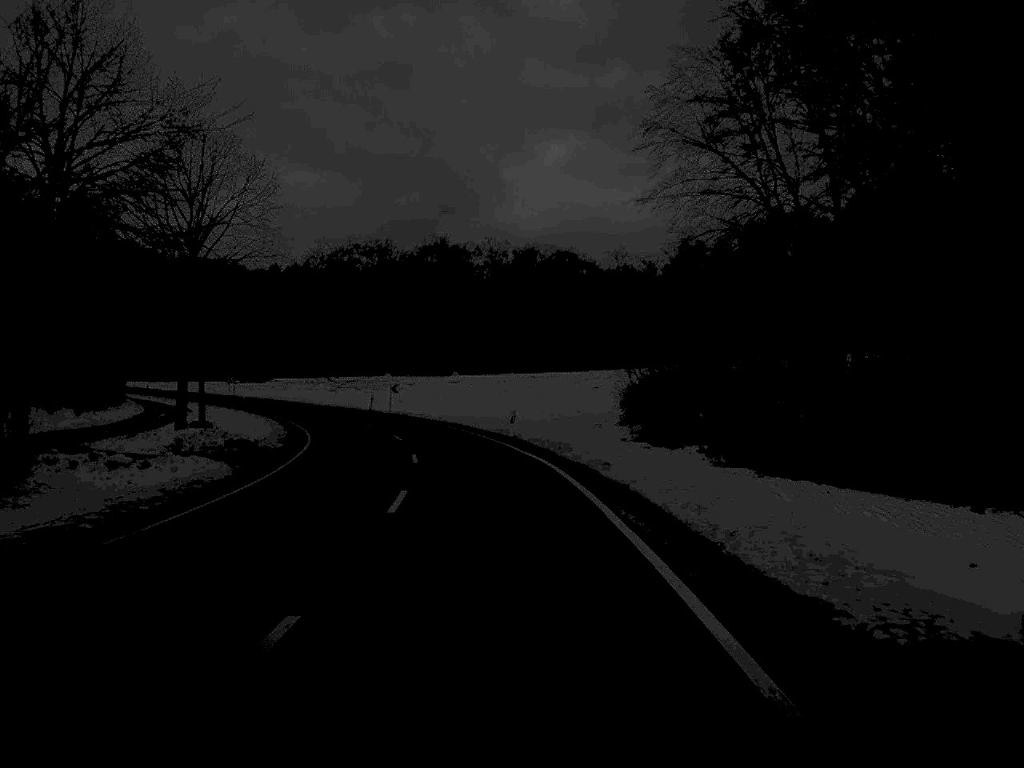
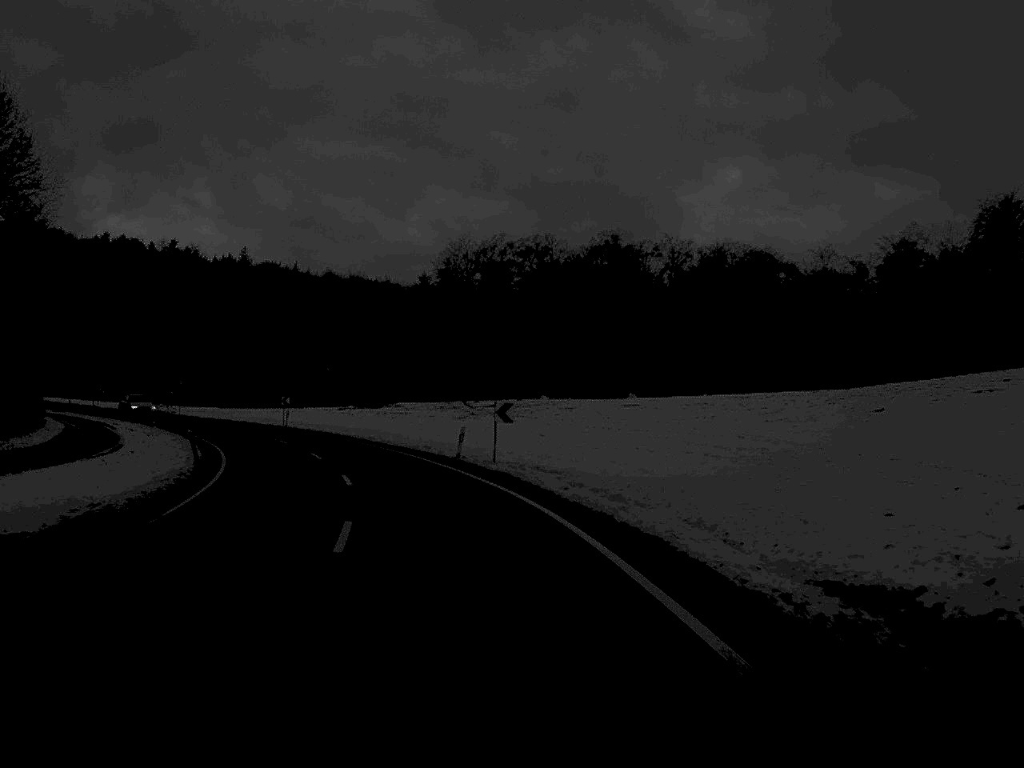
(-2.2, +39.1) m; -8°
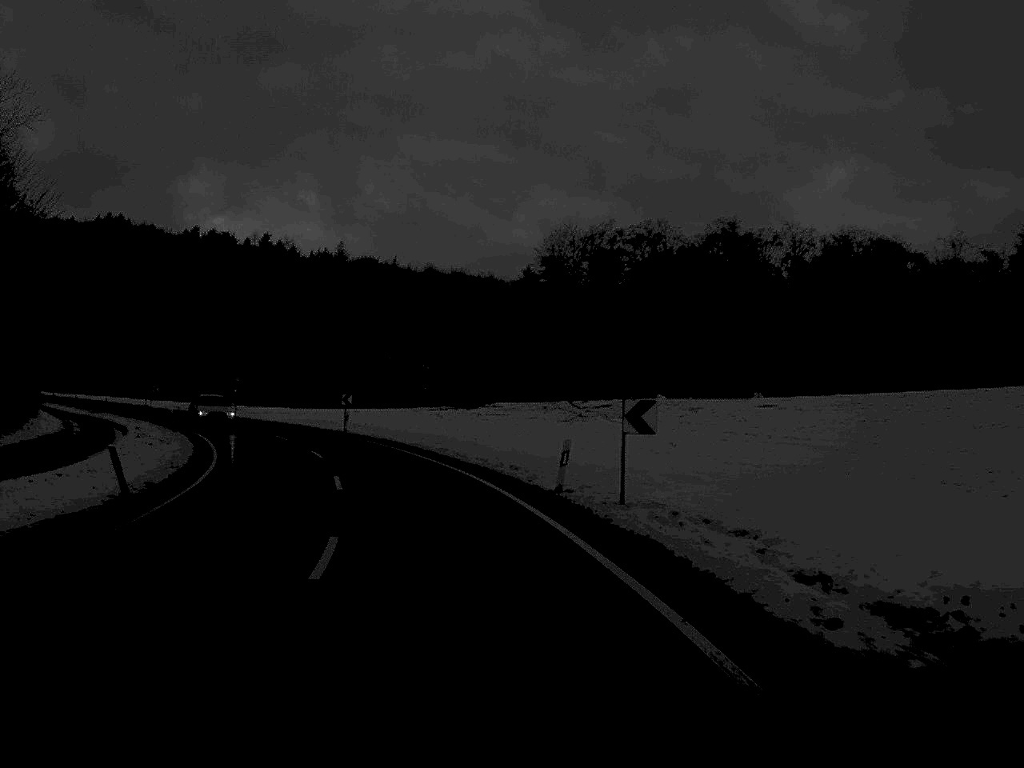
(-0.6, +14.4) m; -5°
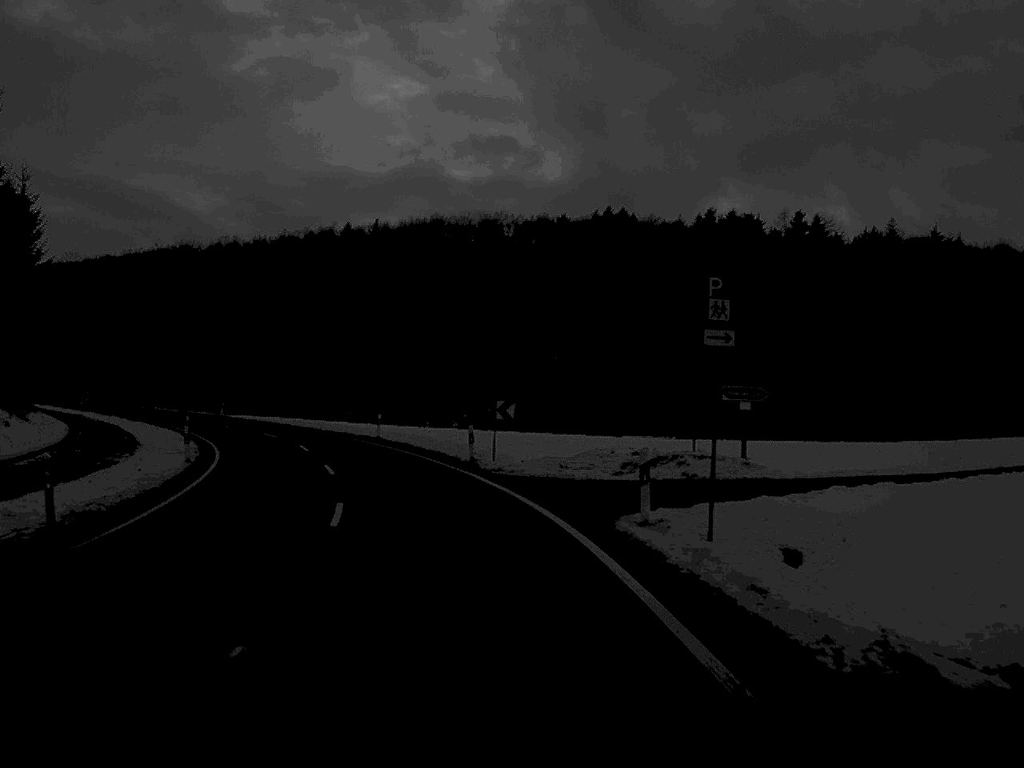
(-13.9, +65.3) m; -24°
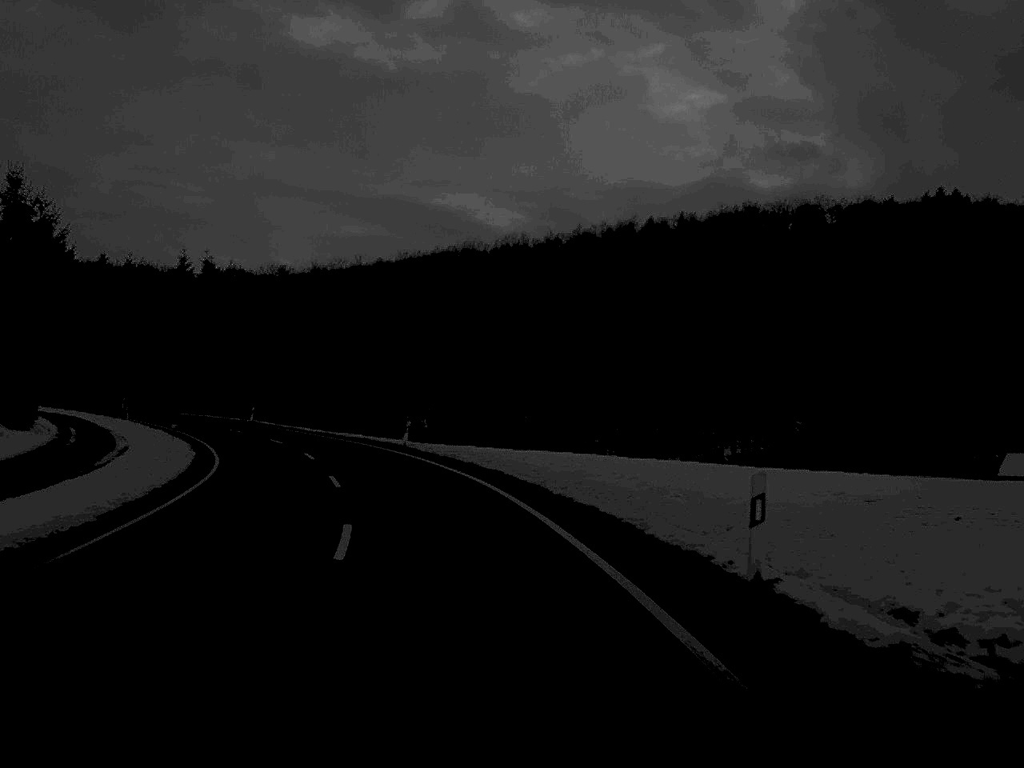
(-4.9, +39.3) m; -14°
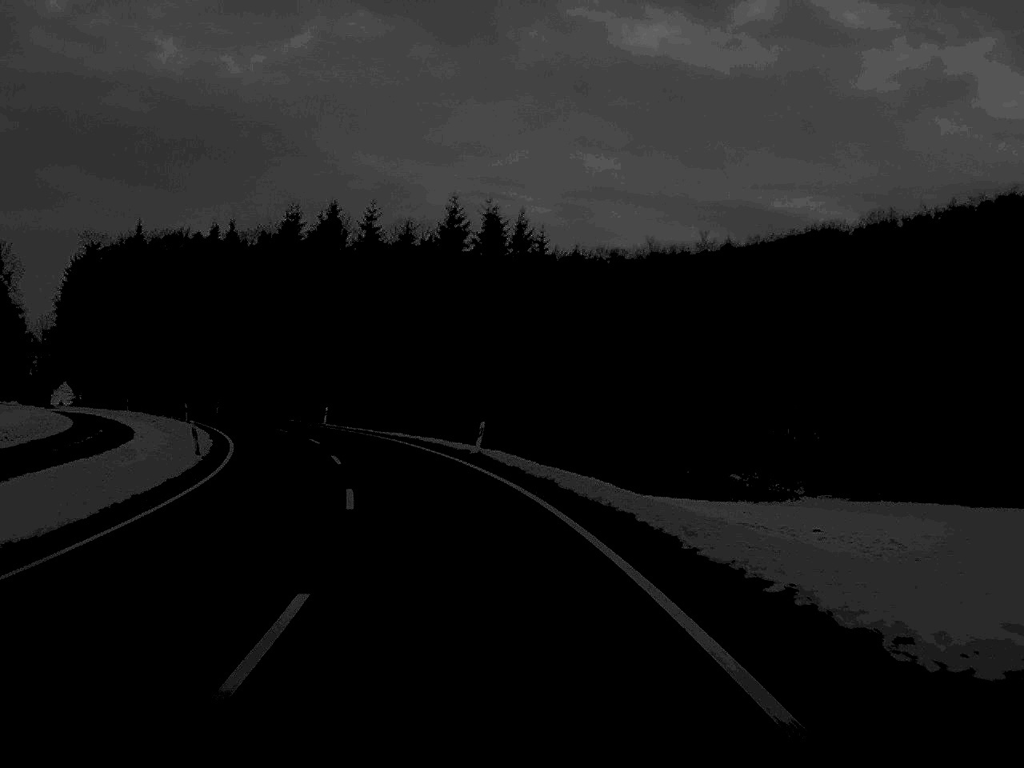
(-5.7, +42.3) m; -15°
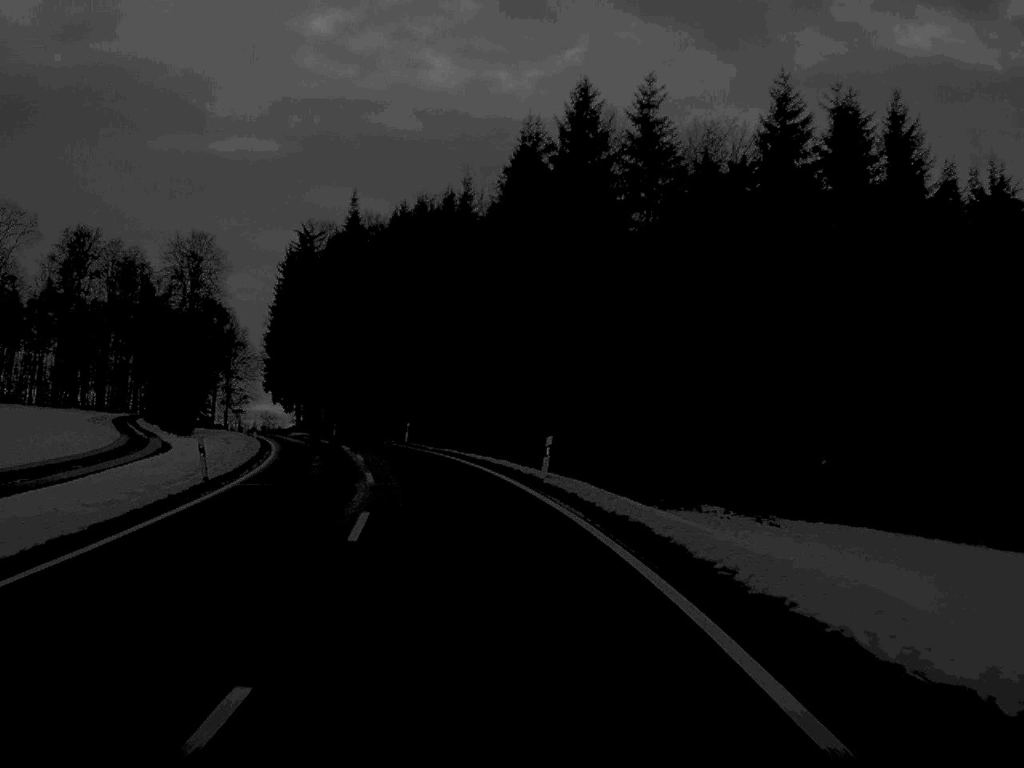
(-4.5, +39.3) m; -13°
